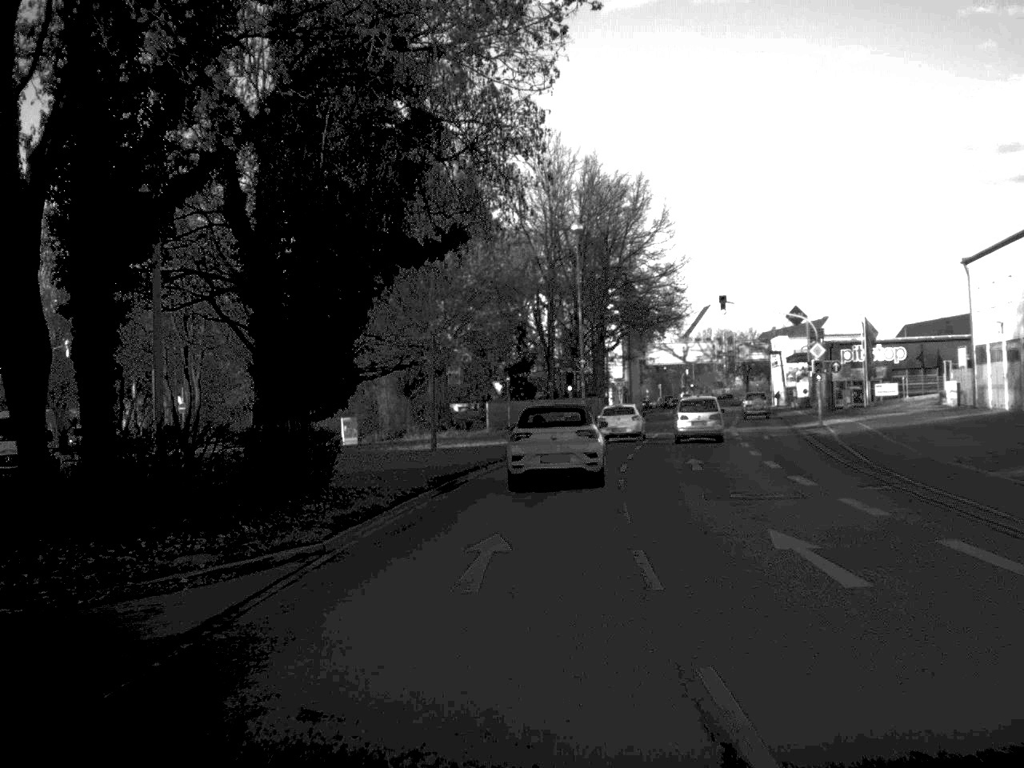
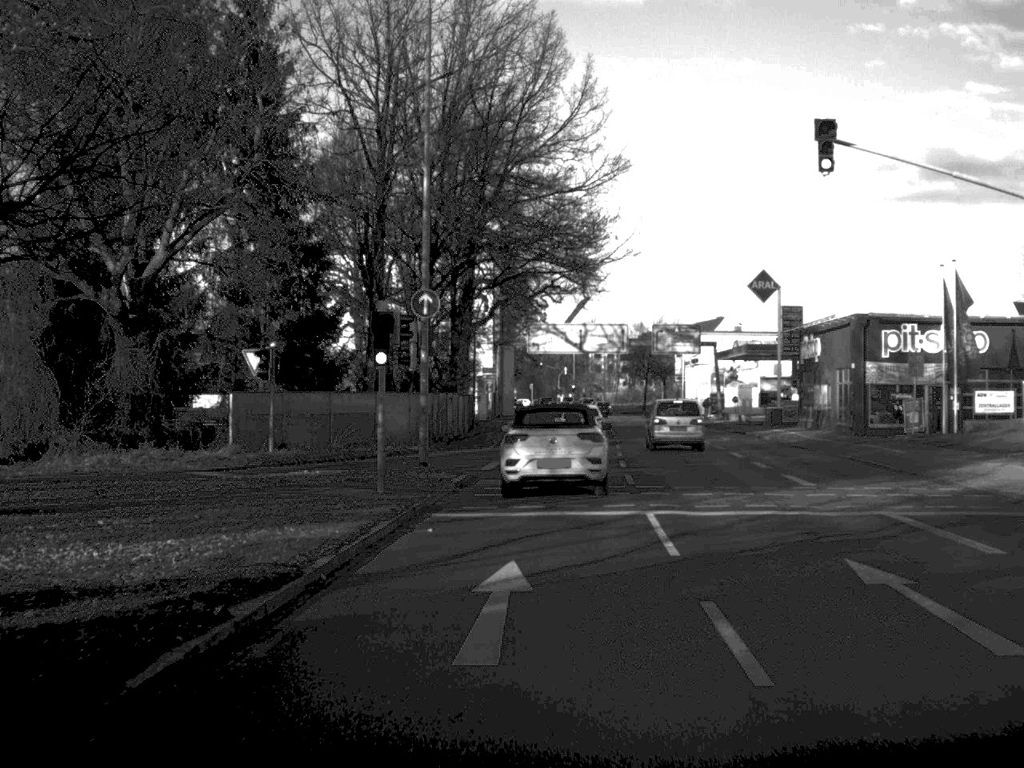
(+2.0, +39.4) m; +6°
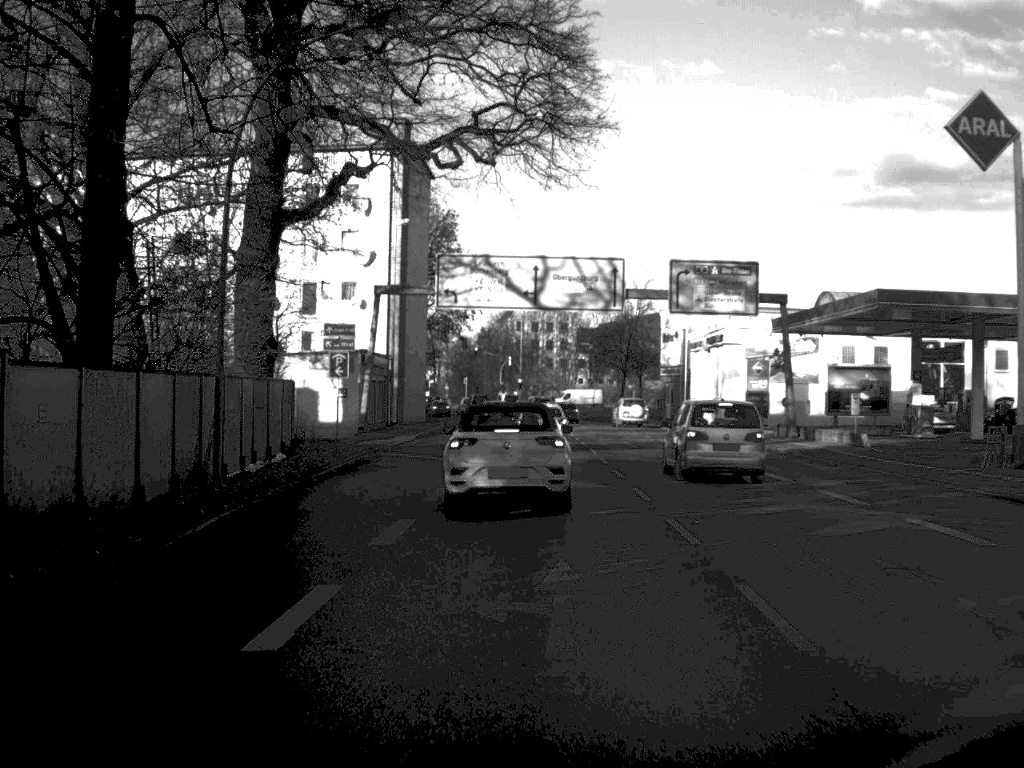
(+1.5, +45.9) m; +2°
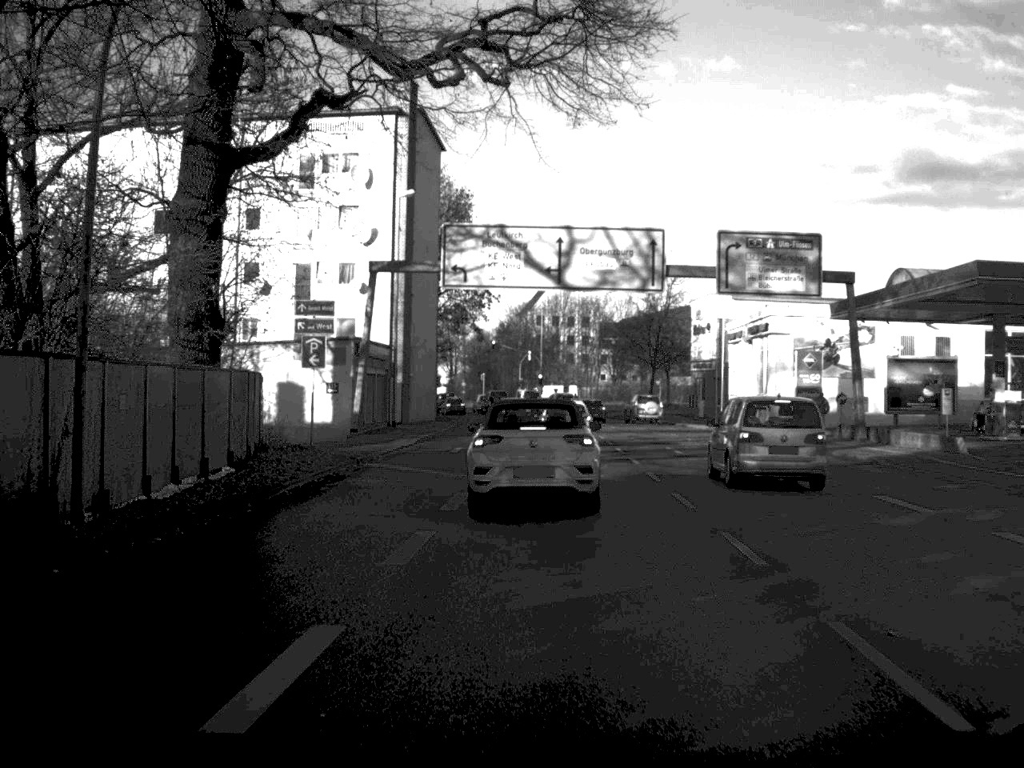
(-0.1, +8.1) m; -1°
